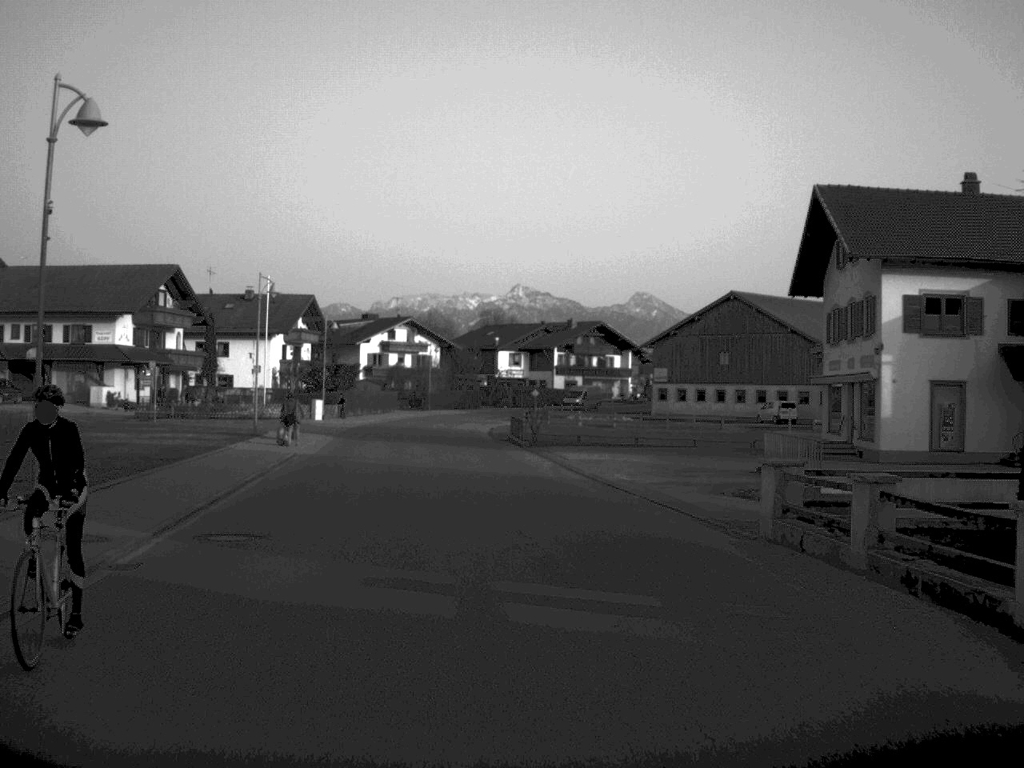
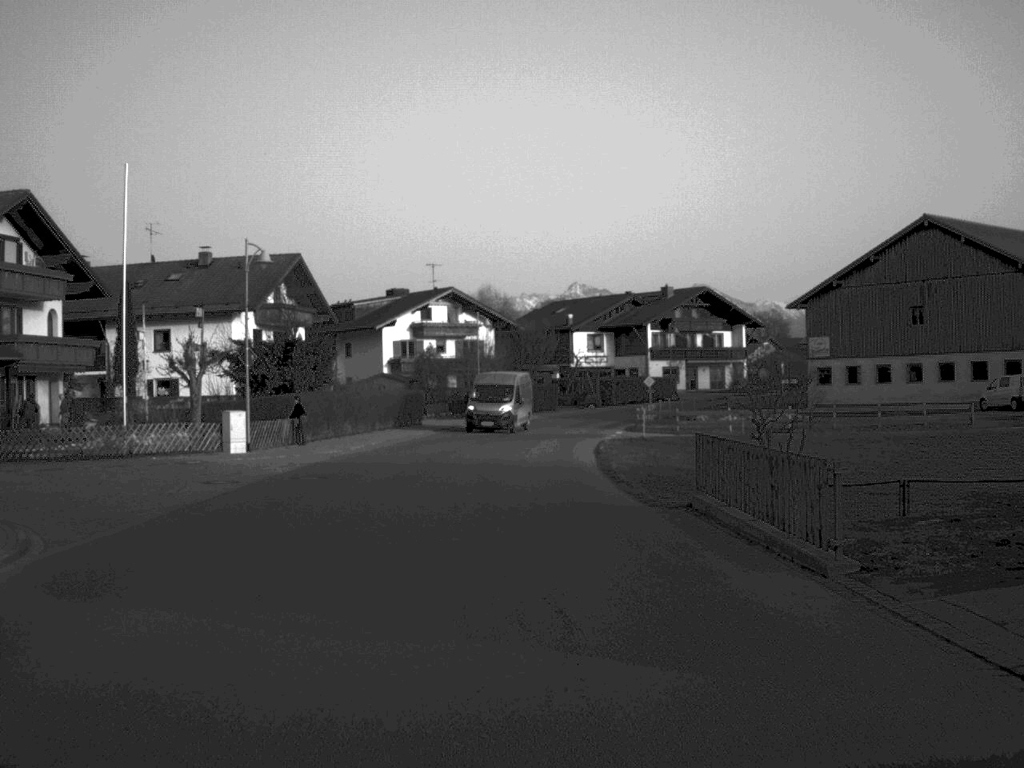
(-2.0, +38.1) m; -2°
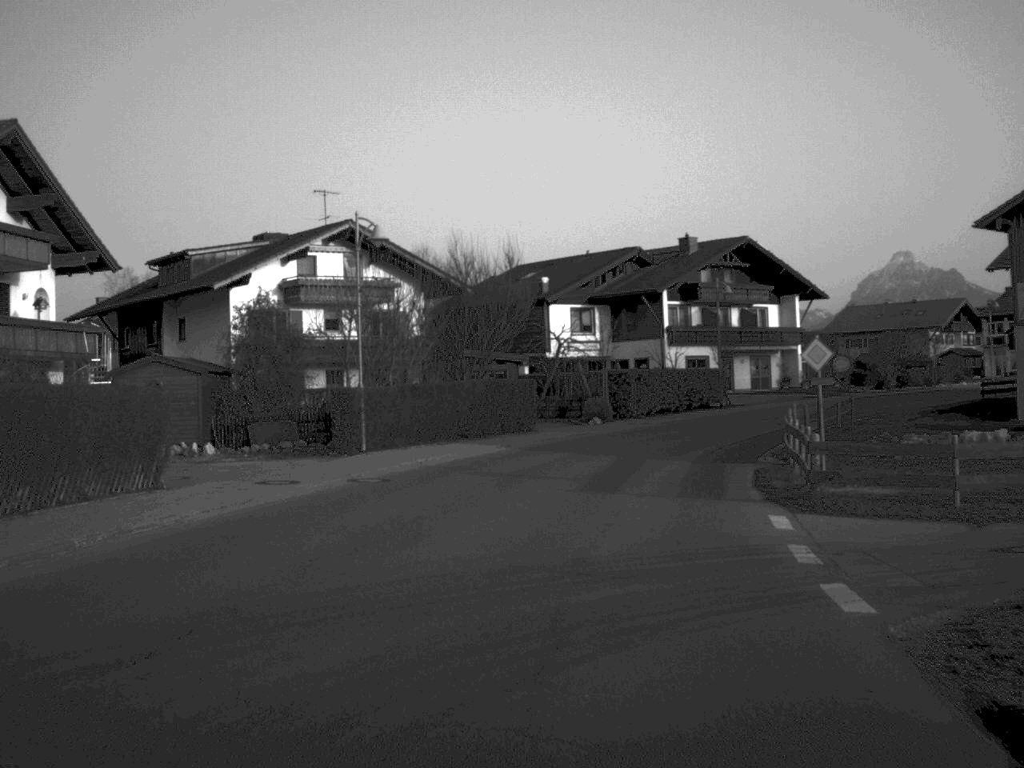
(+0.3, +39.9) m; +2°
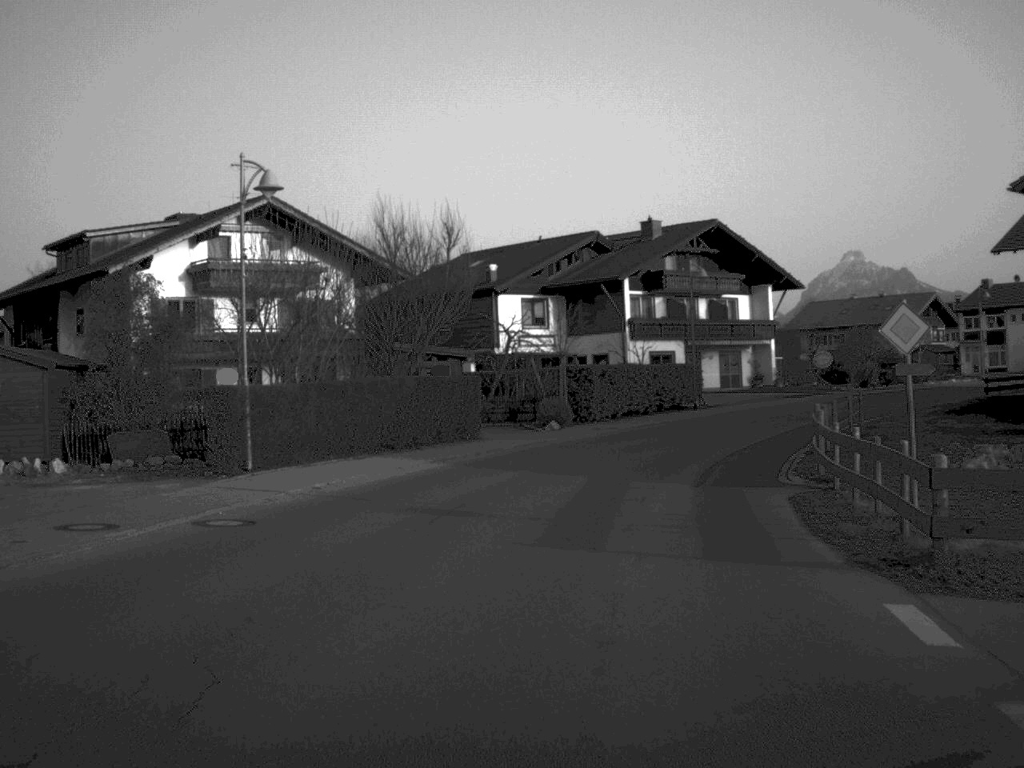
(+0.1, +7.6) m; +2°
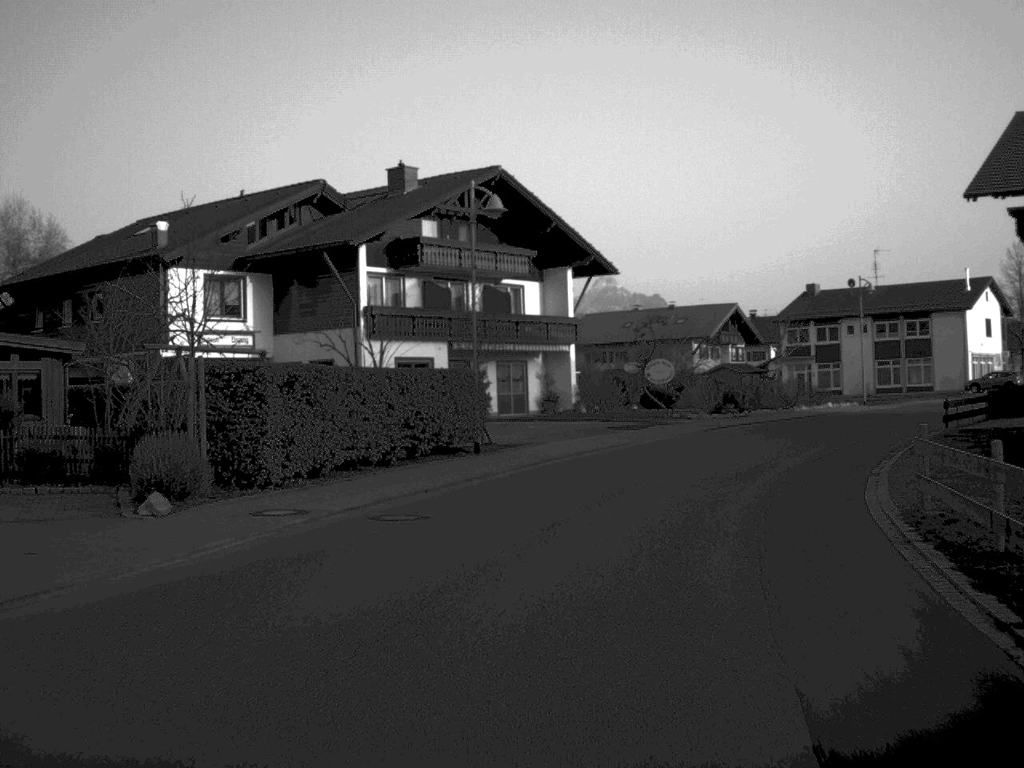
(+2.1, +23.3) m; +11°
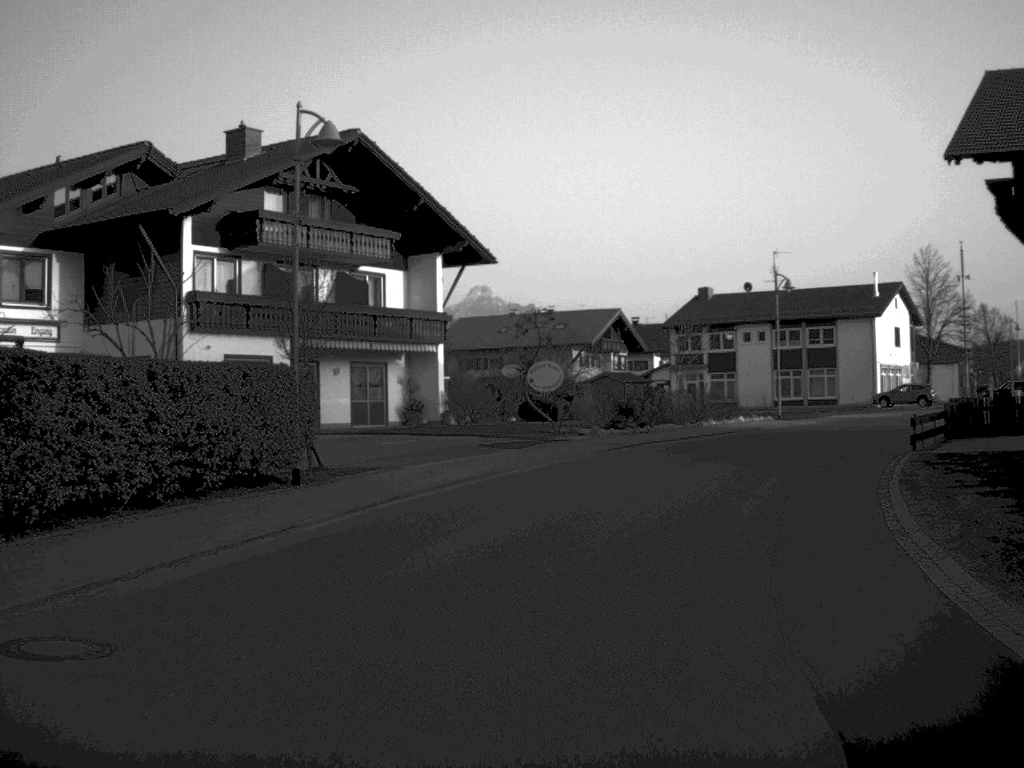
(+0.4, +8.1) m; +6°
